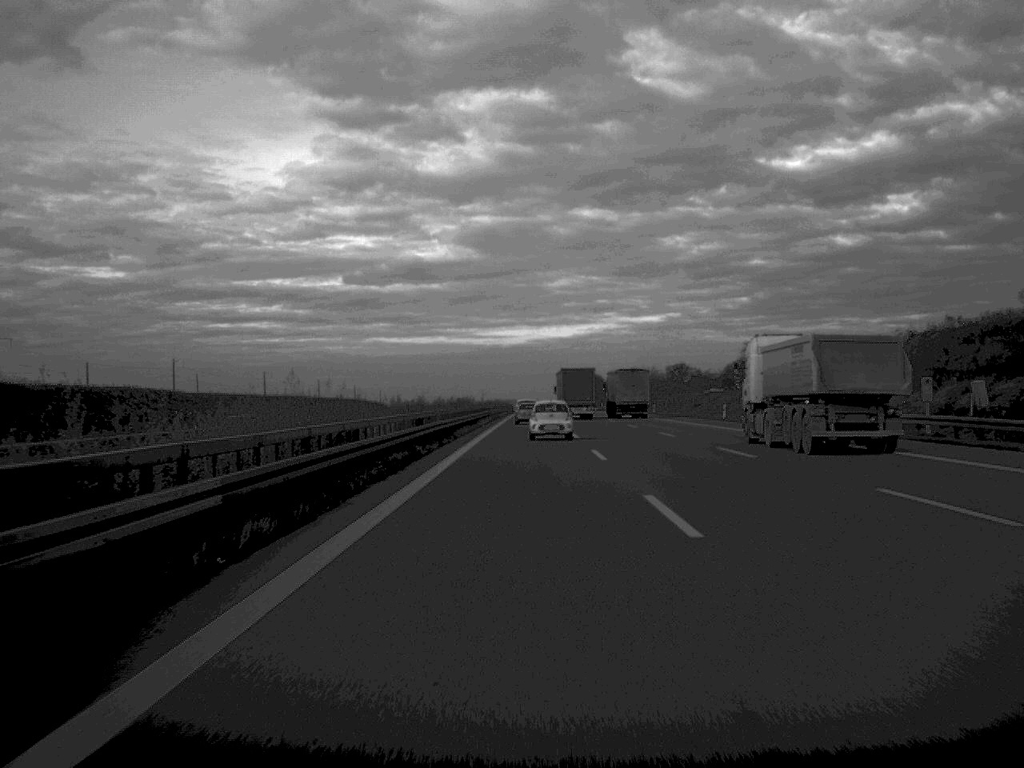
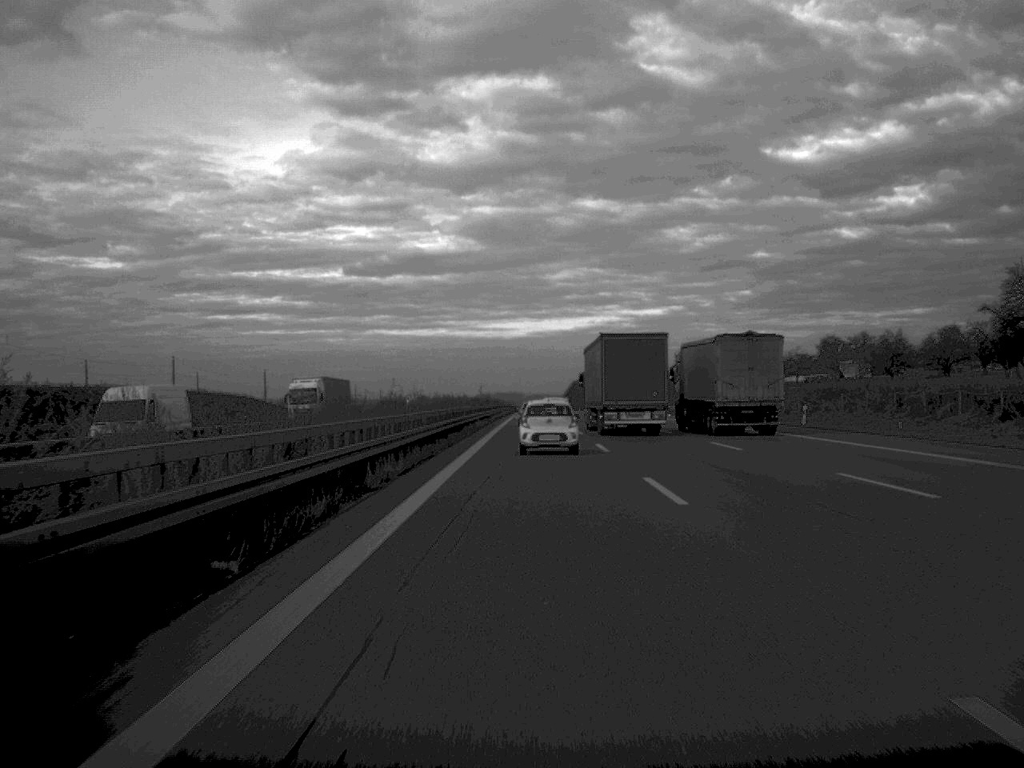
(+0.1, +120.0) m; 0°
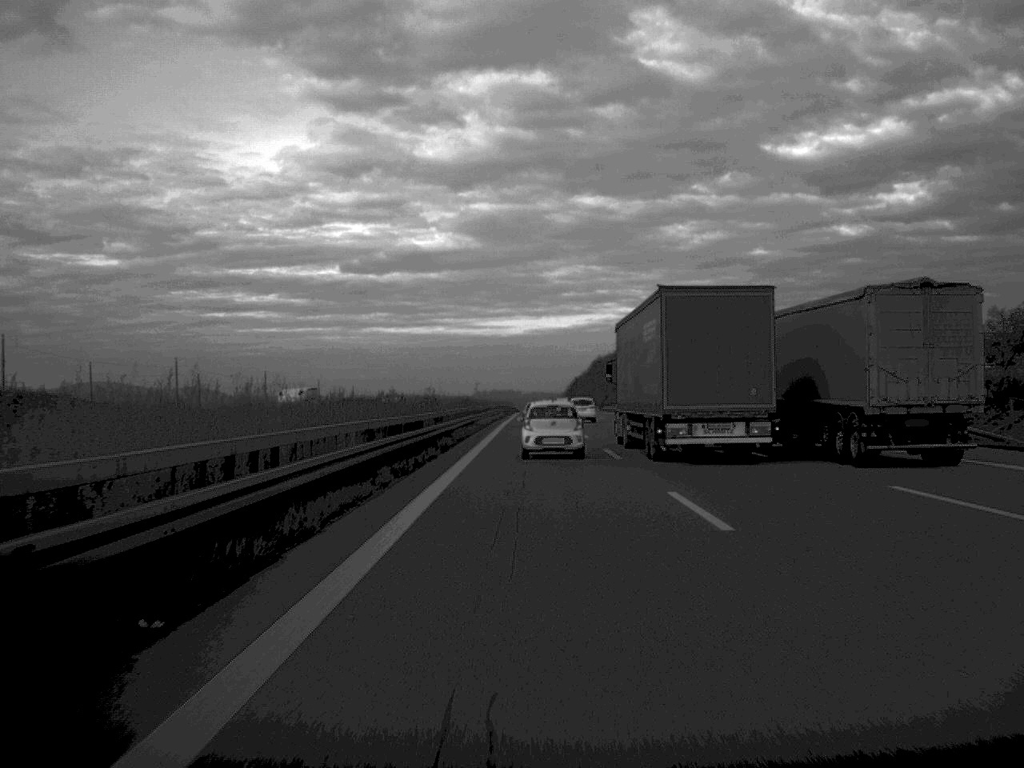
(+0.1, +56.8) m; 0°
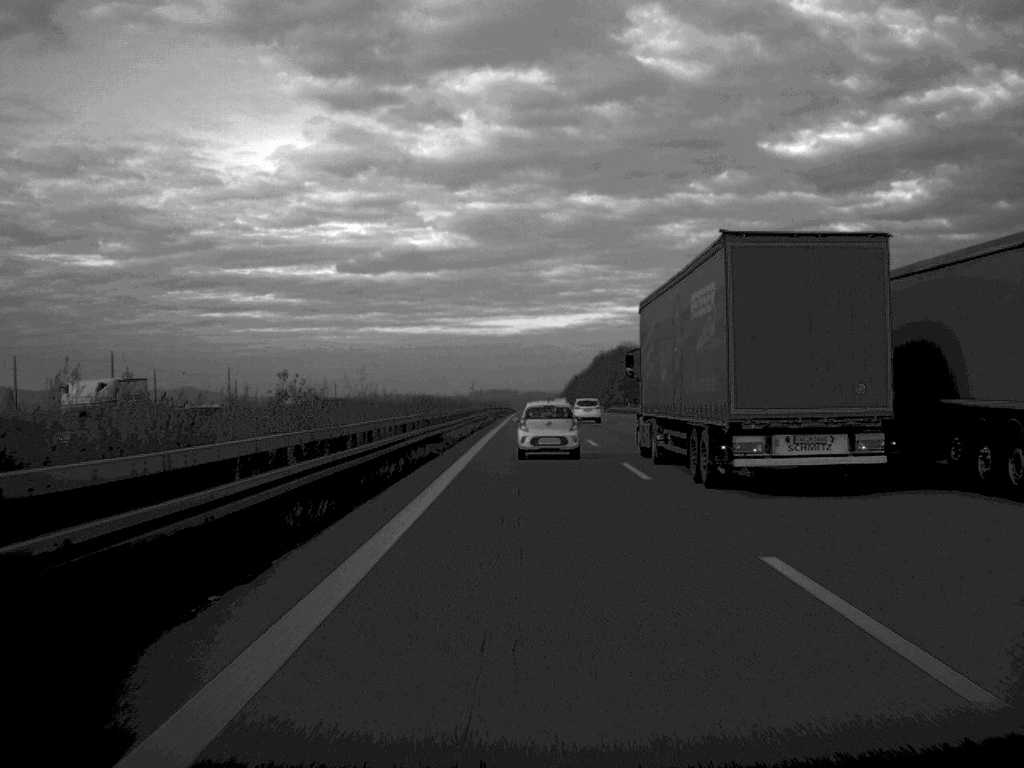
(0.0, +26.5) m; 0°
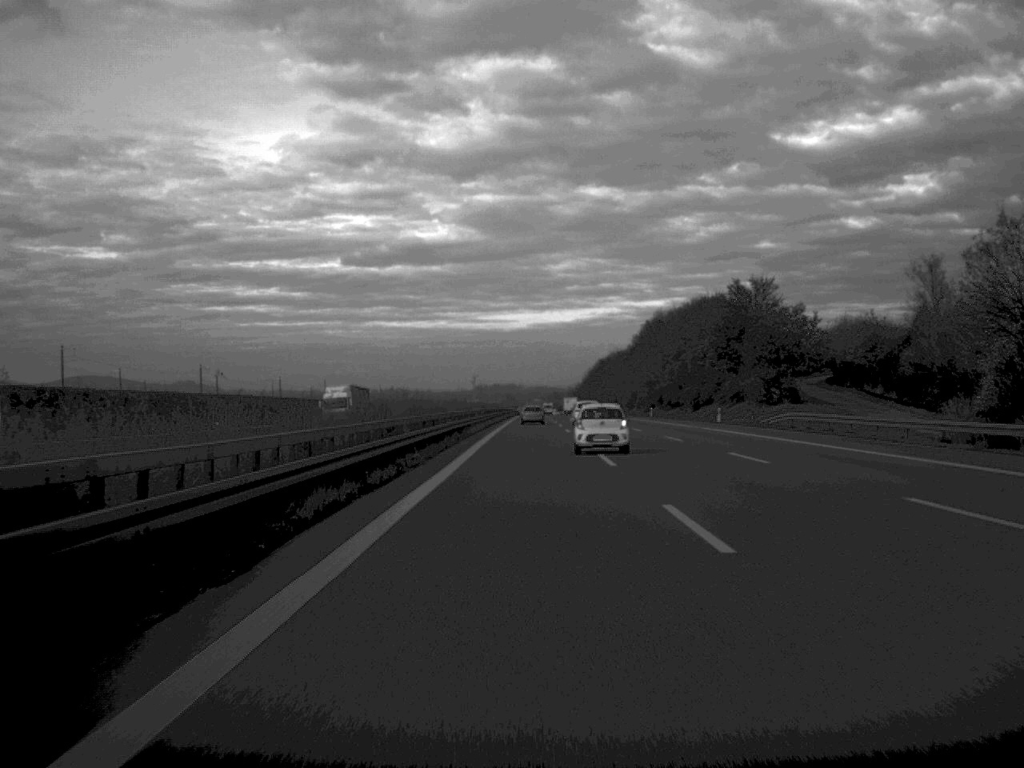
(+0.1, +136.7) m; 0°
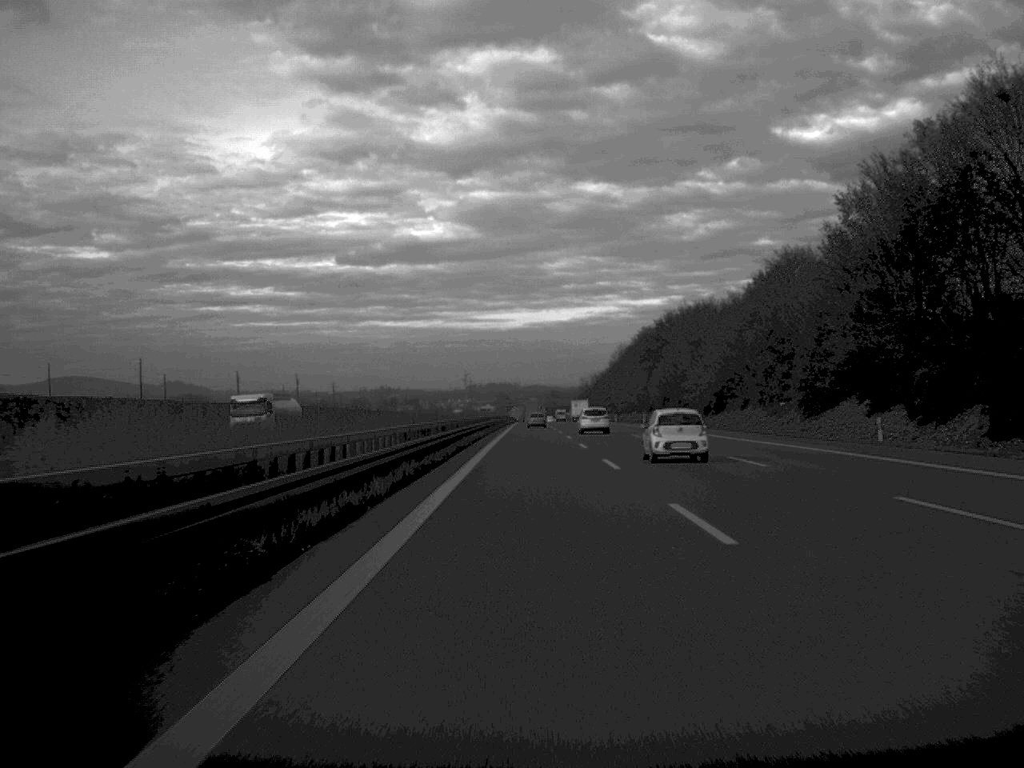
(+0.2, +142.4) m; 0°
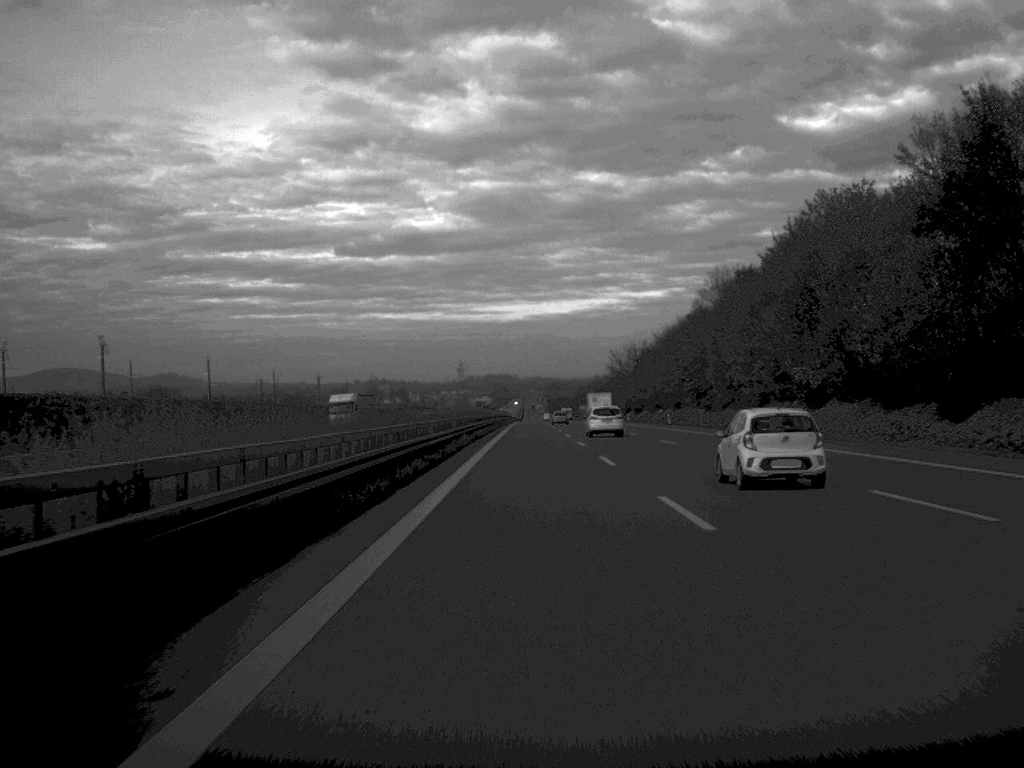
(0.0, +124.2) m; 0°
